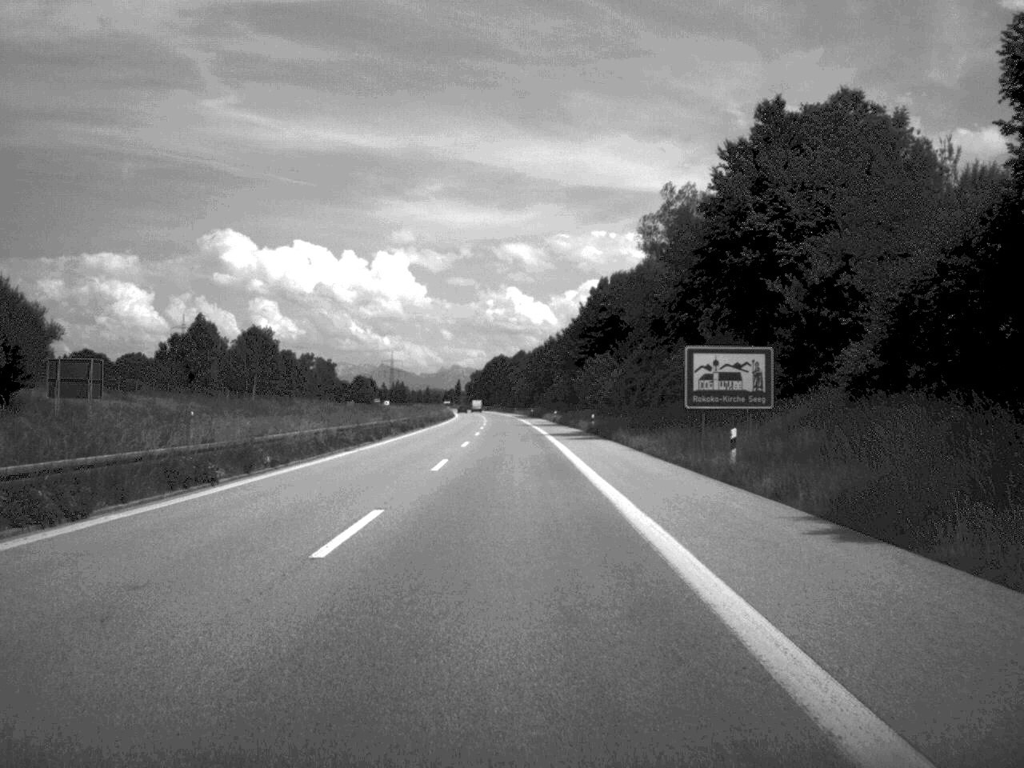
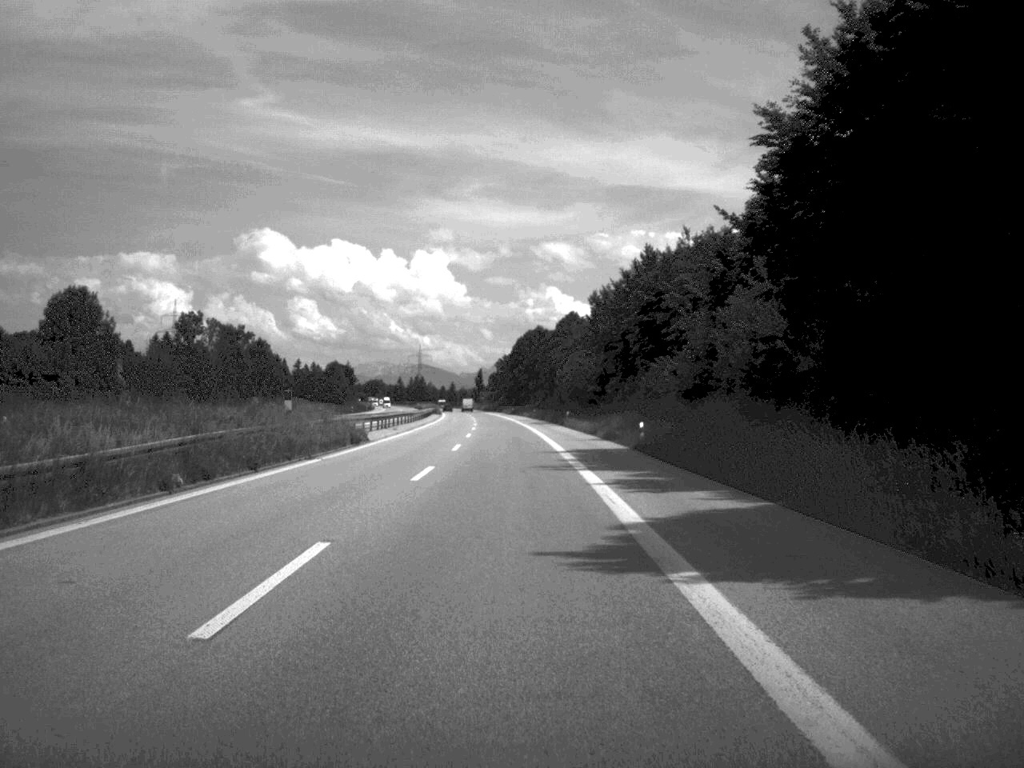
(-1.9, +128.2) m; -2°
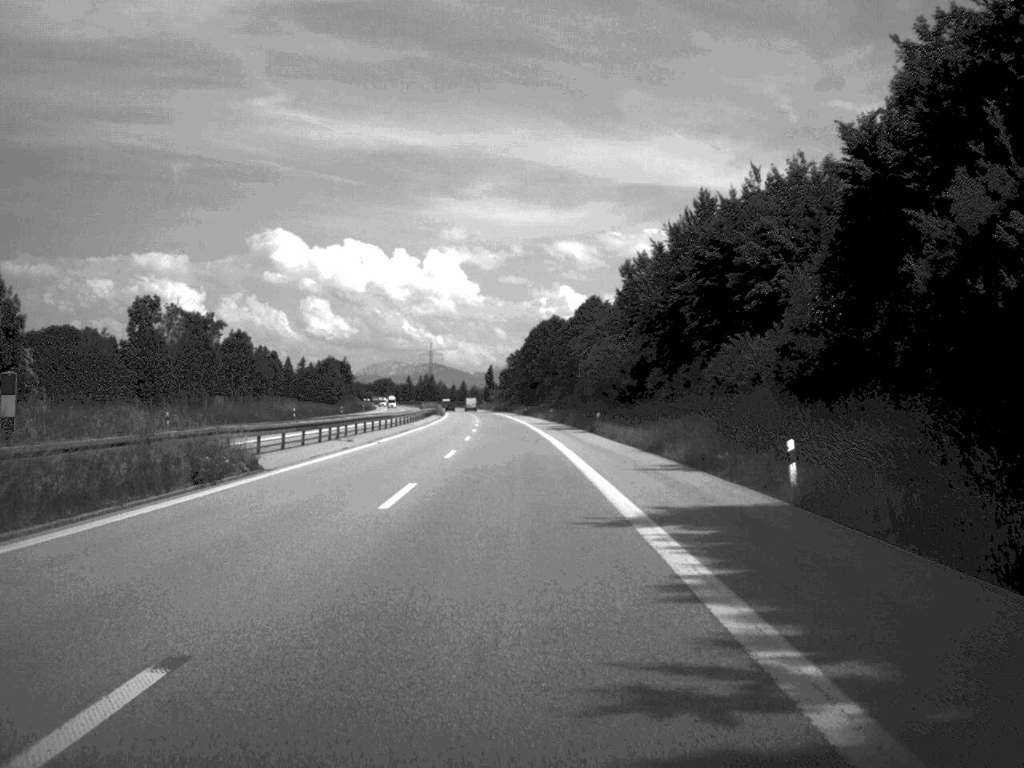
(-0.1, +24.7) m; -1°
